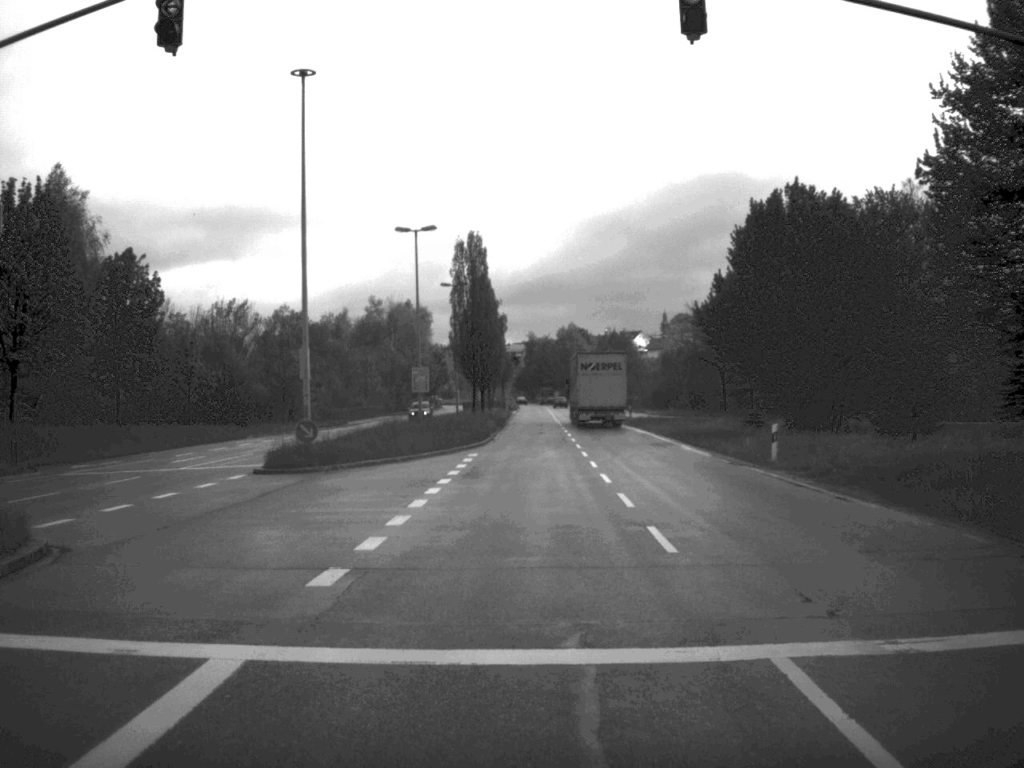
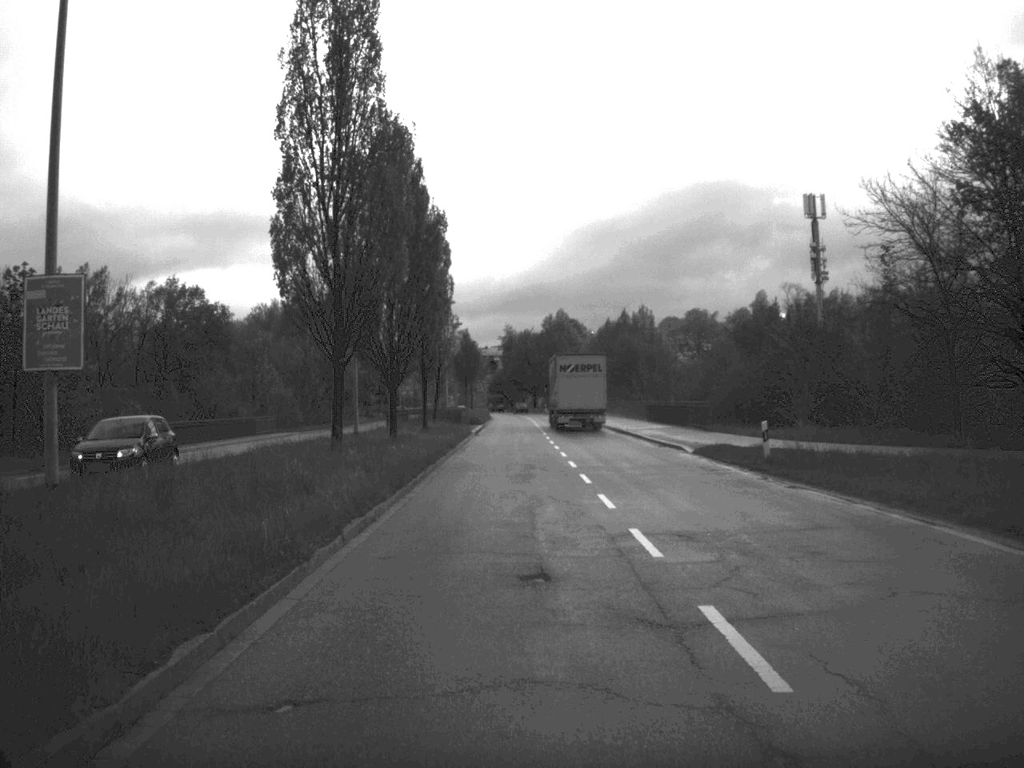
(+0.4, +48.3) m; +1°
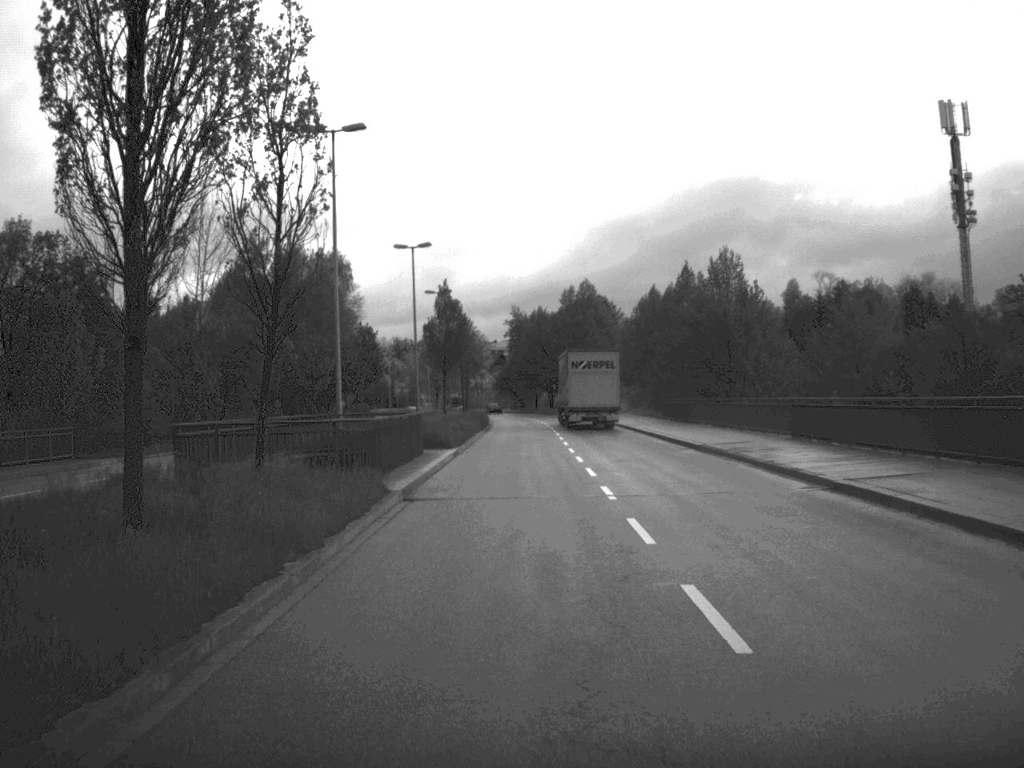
(-0.3, +40.3) m; -1°
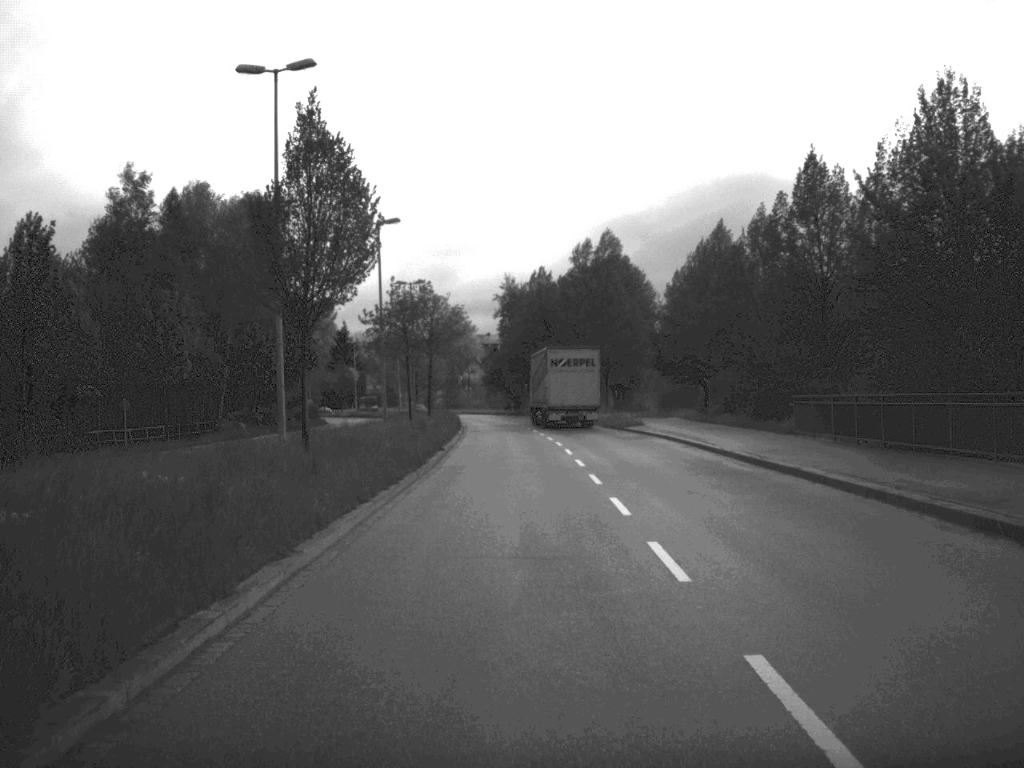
(0.0, +38.7) m; 0°
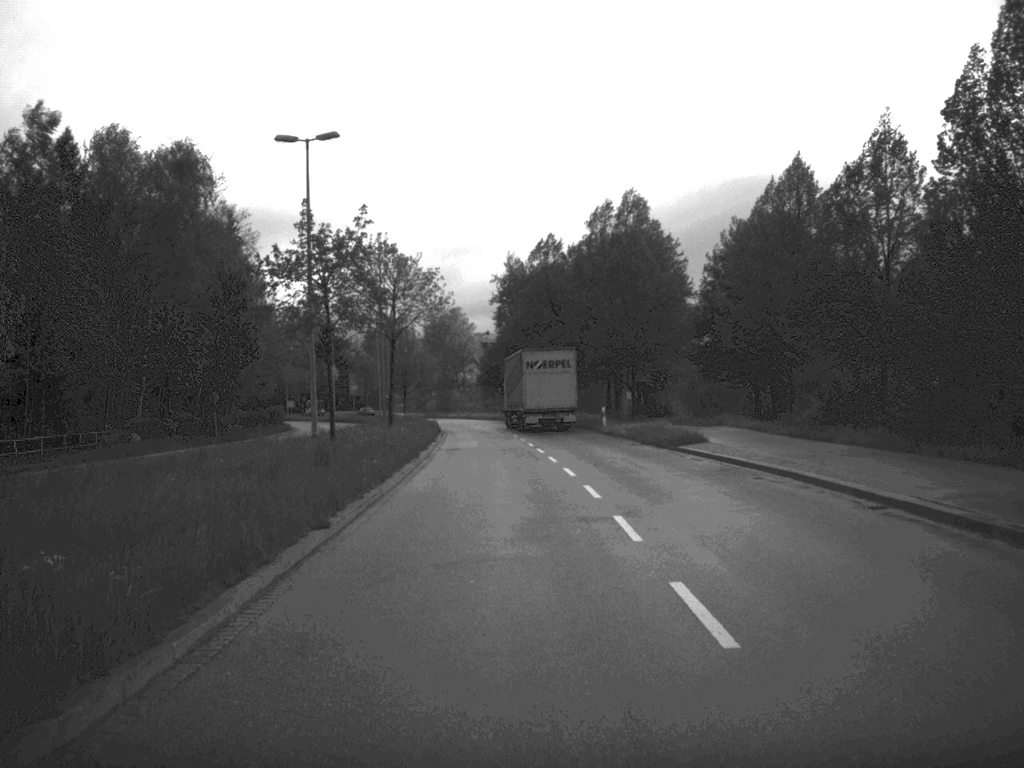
(0.0, +20.5) m; 0°
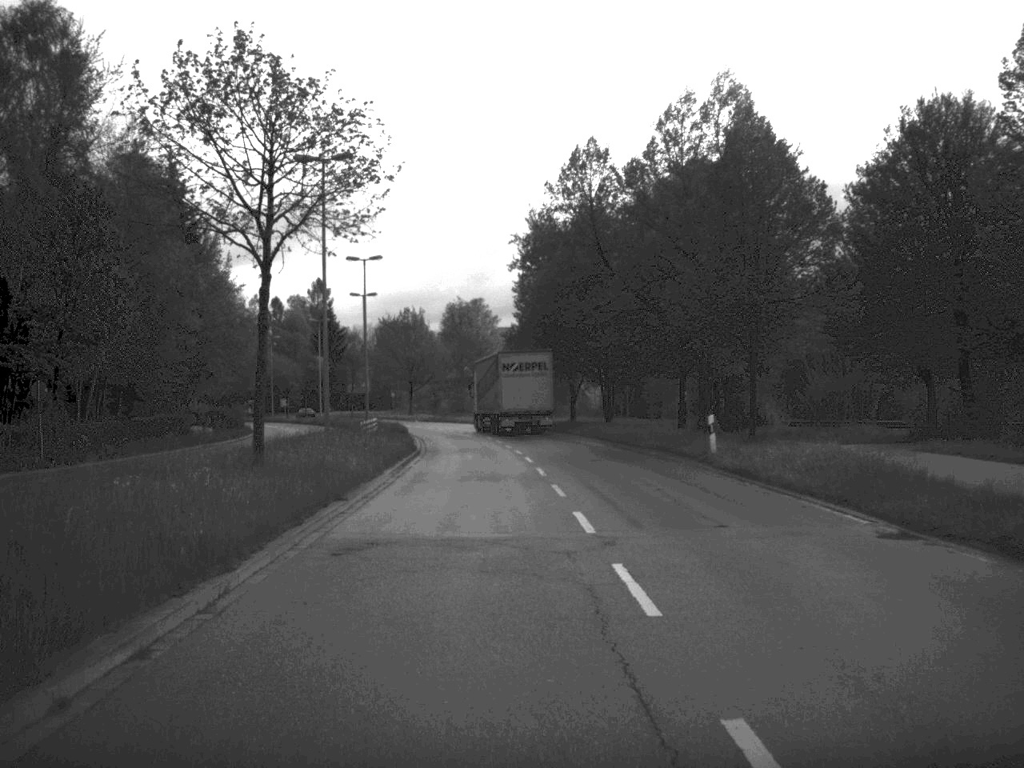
(-0.3, +28.2) m; -1°
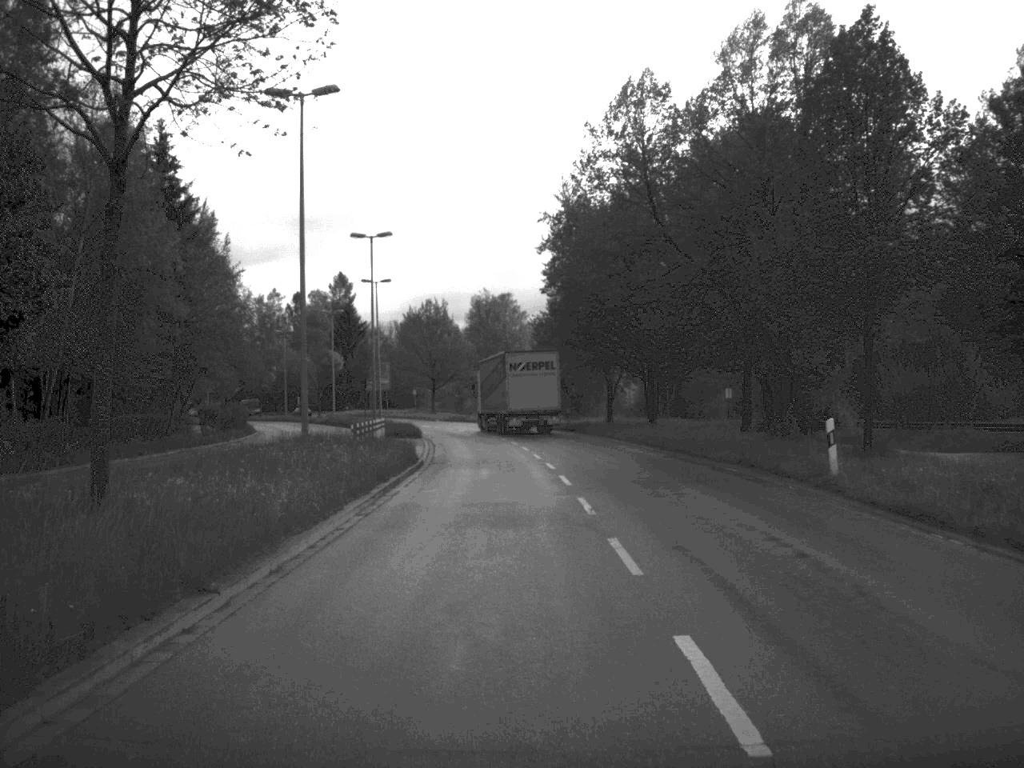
(-0.1, +9.6) m; -1°
